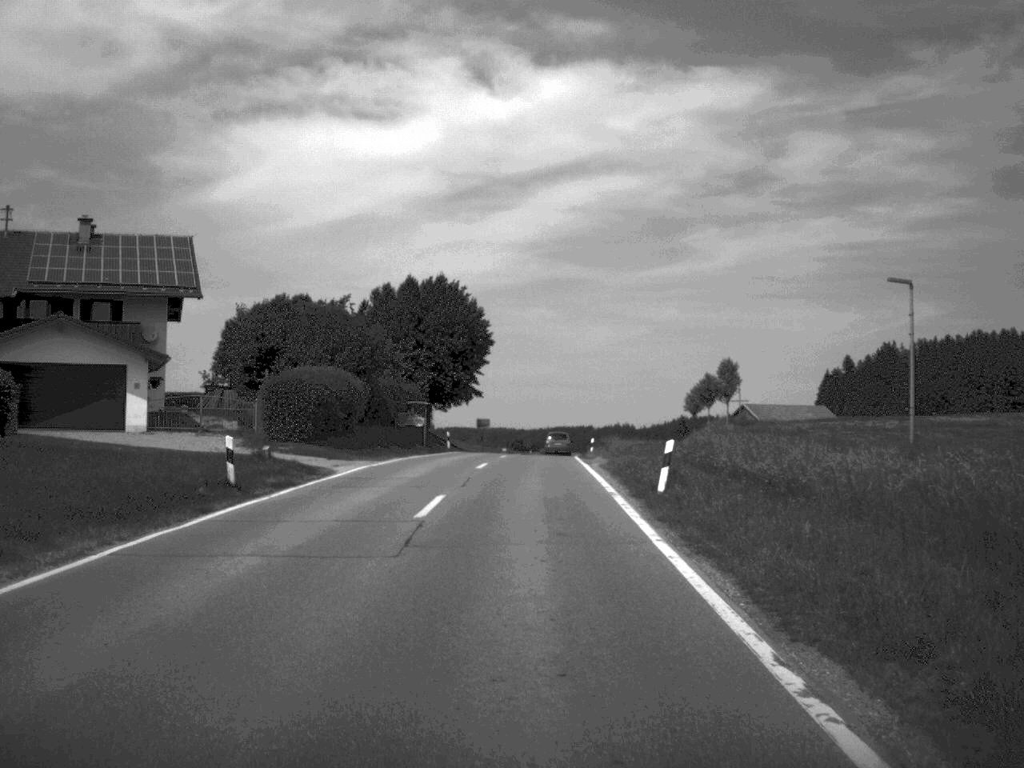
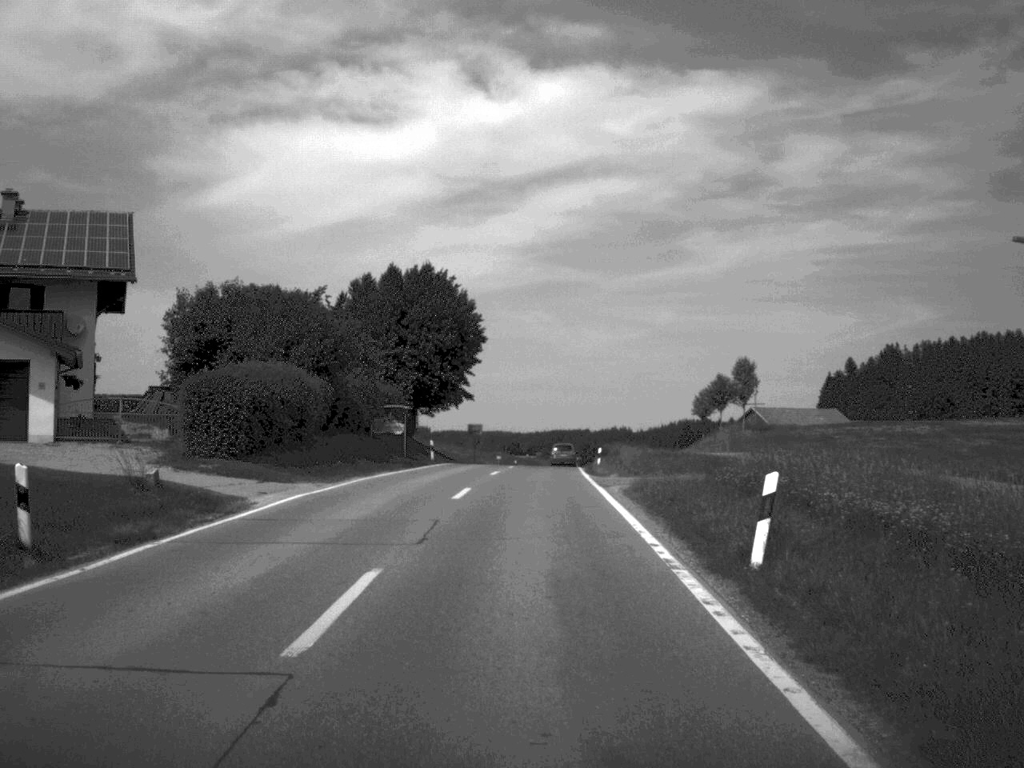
(0.0, +9.0) m; 0°
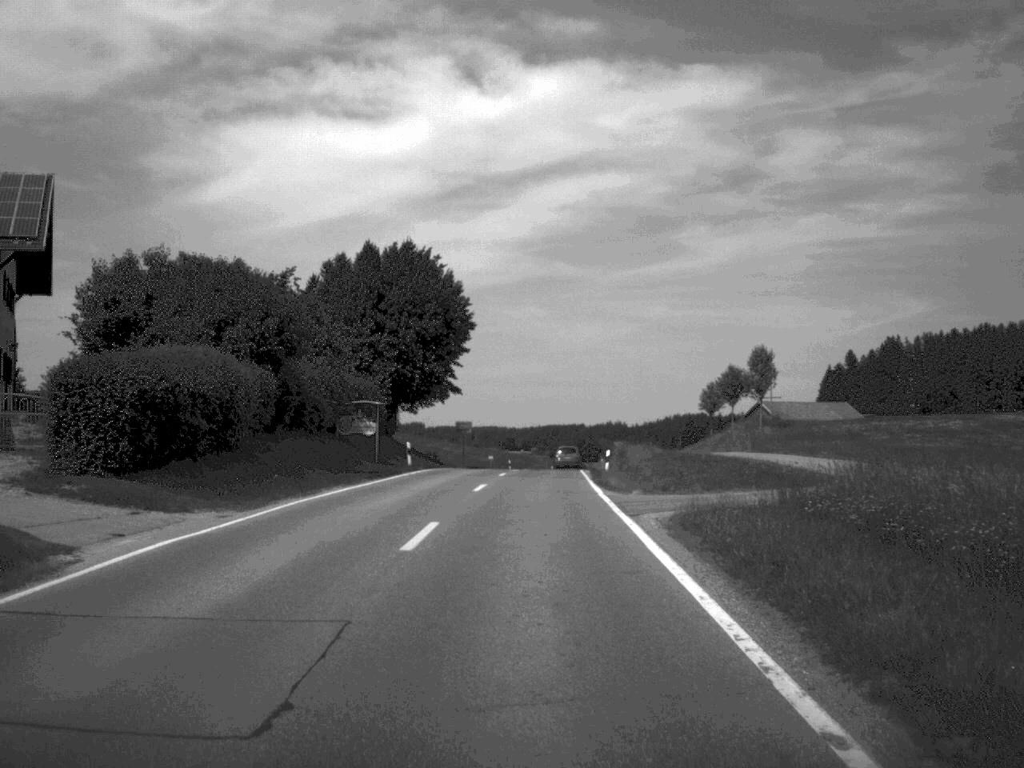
(0.0, +8.6) m; 0°
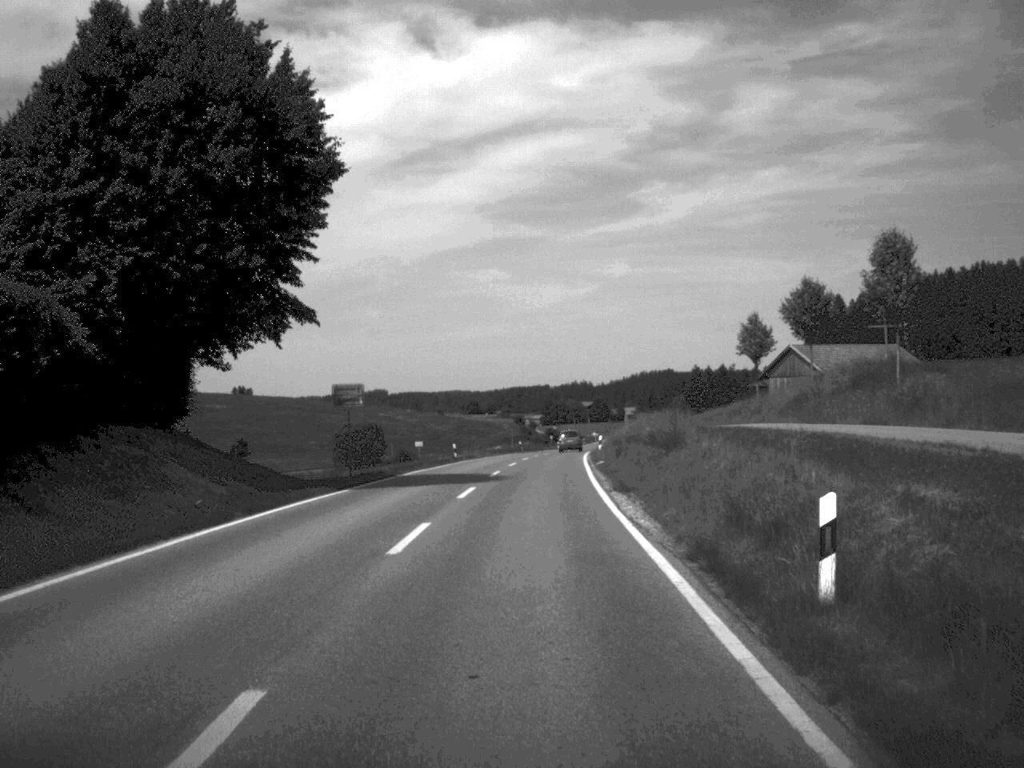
(+0.5, +37.3) m; +2°
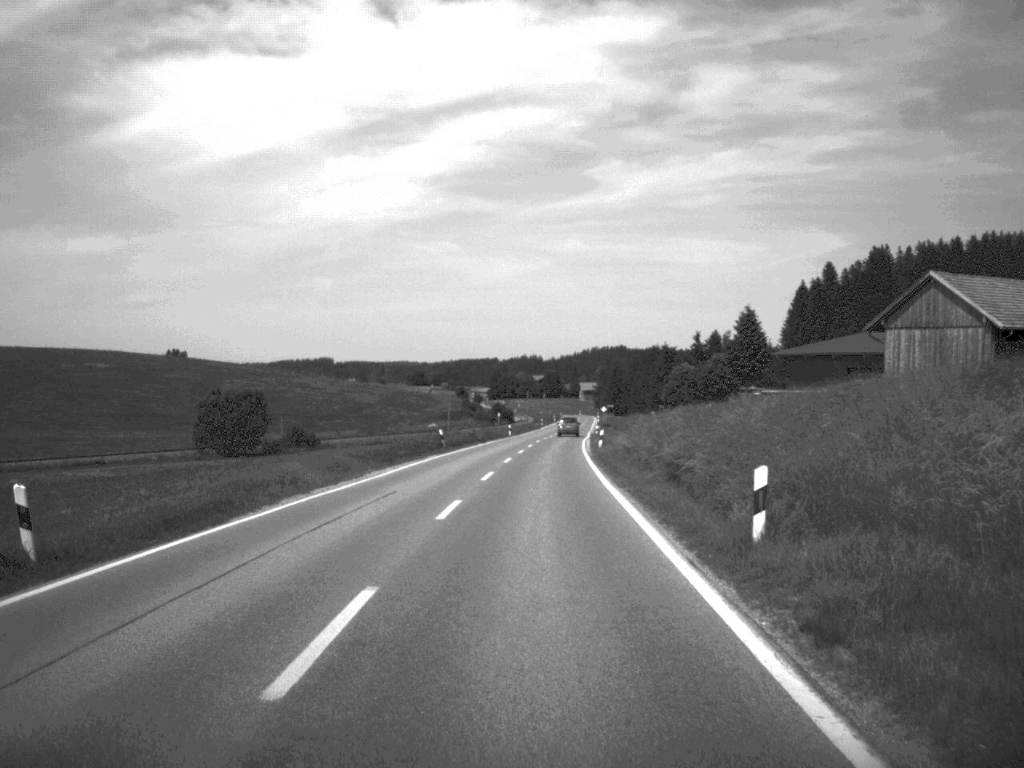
(+0.9, +52.0) m; +2°
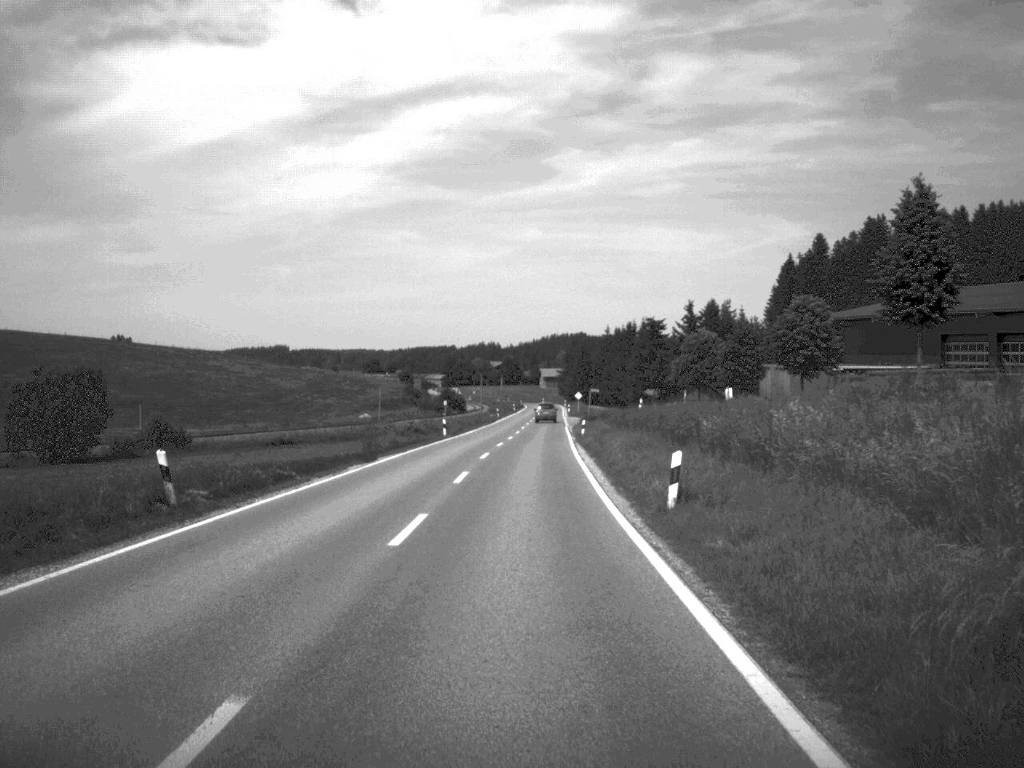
(+0.7, +39.6) m; +2°
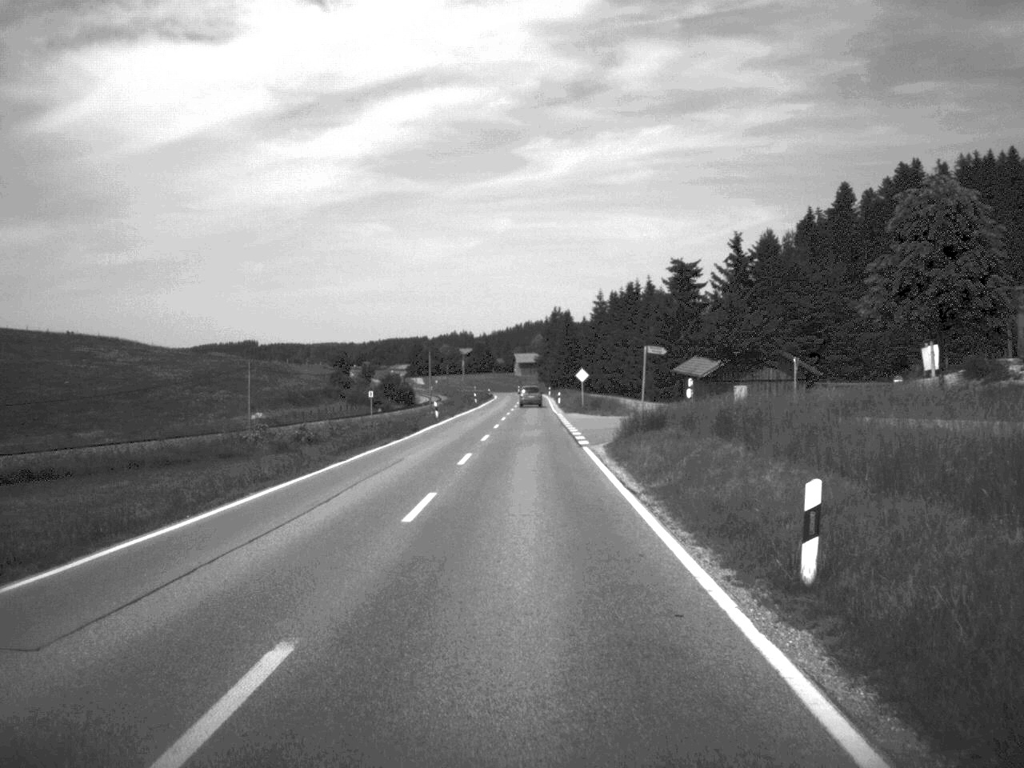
(+0.6, +57.0) m; +1°
